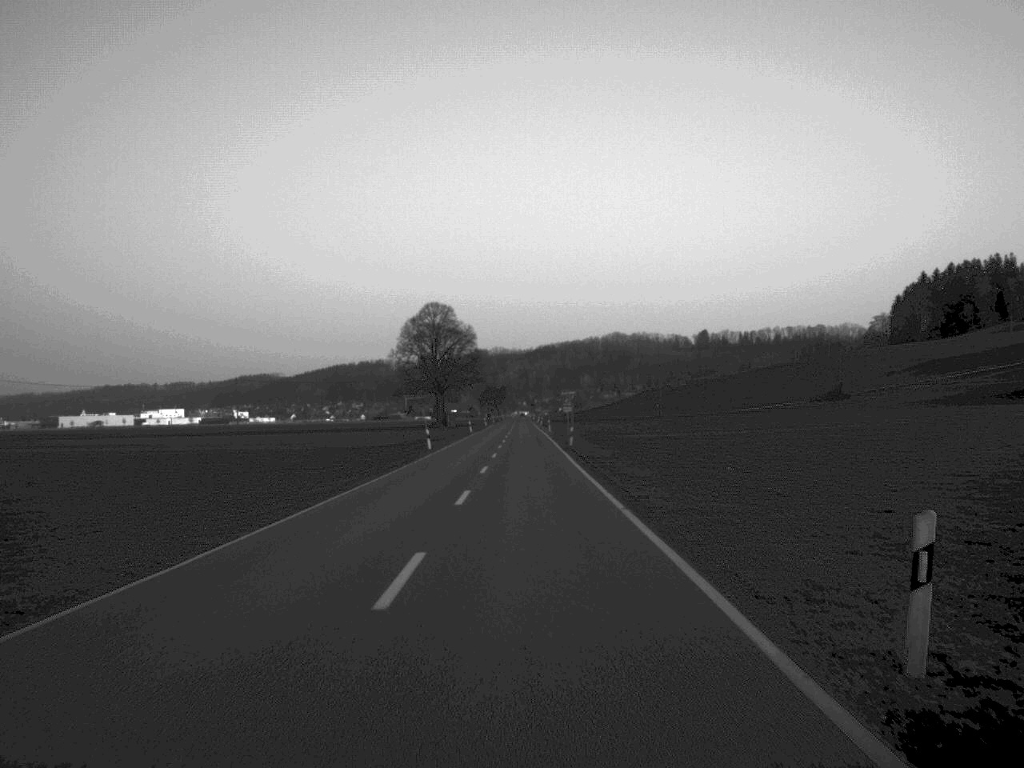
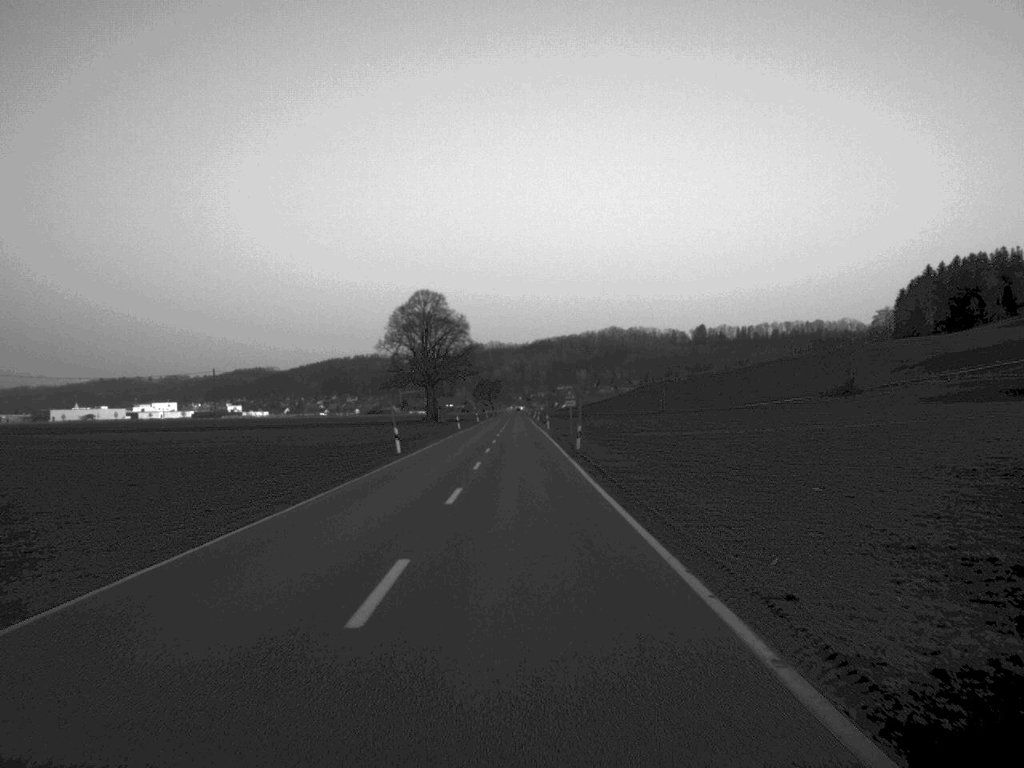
(0.0, +13.1) m; 0°
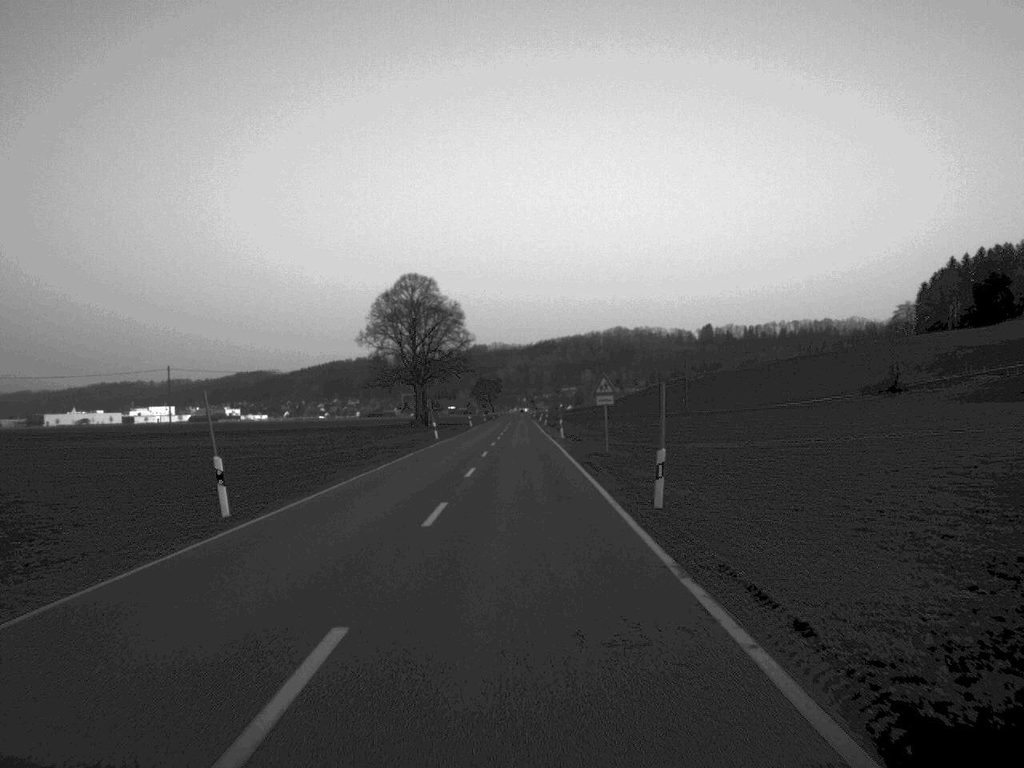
(0.0, +28.6) m; 0°
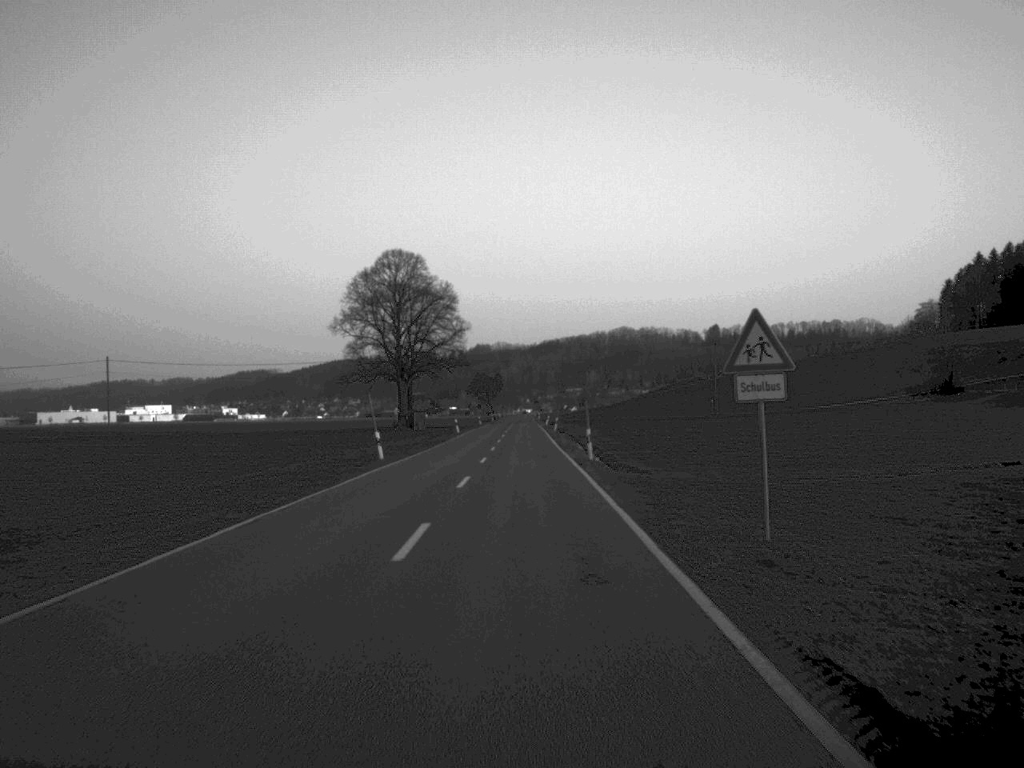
(0.0, +28.1) m; 0°
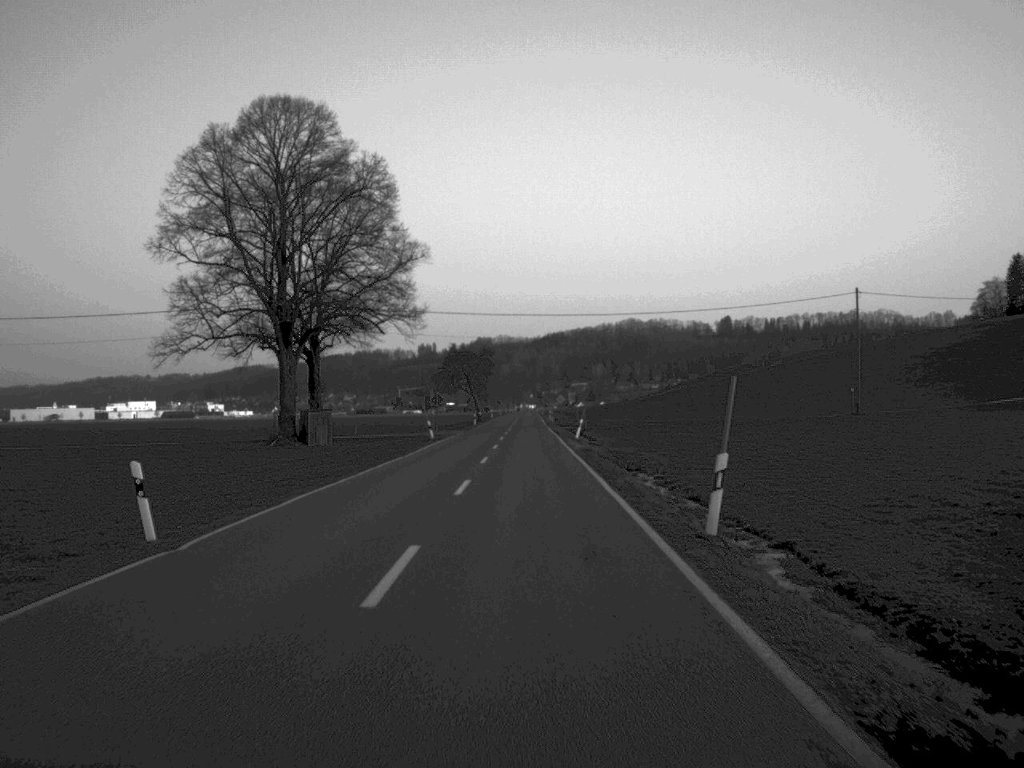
(-0.1, +76.0) m; 0°
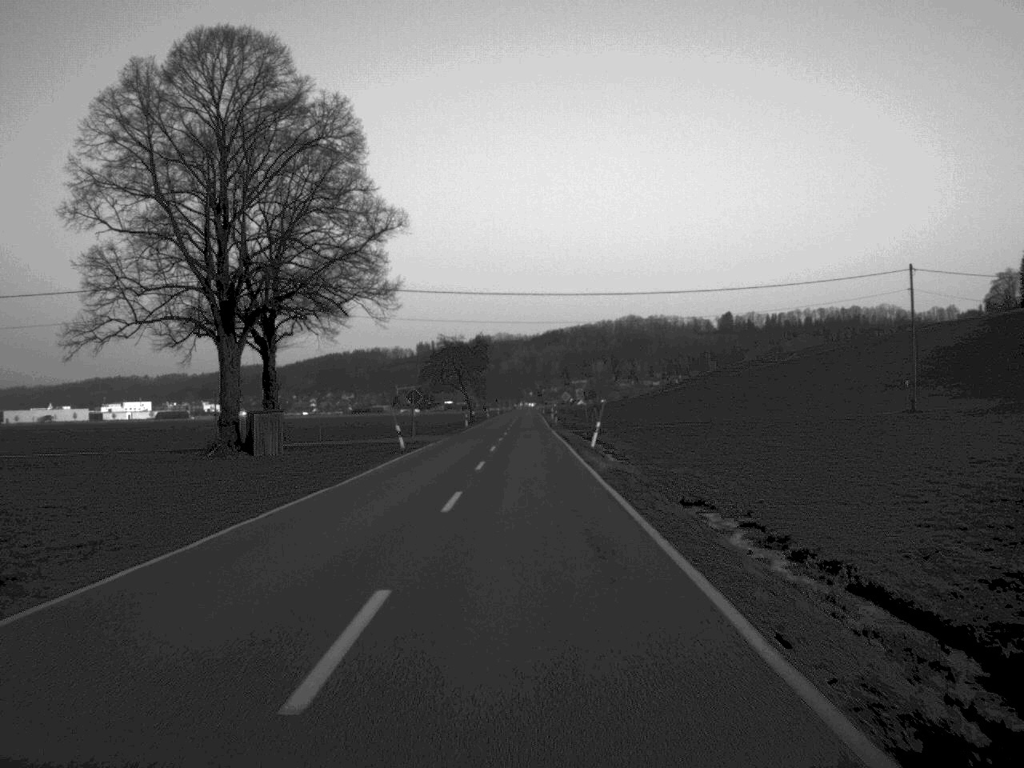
(0.0, +15.3) m; 0°
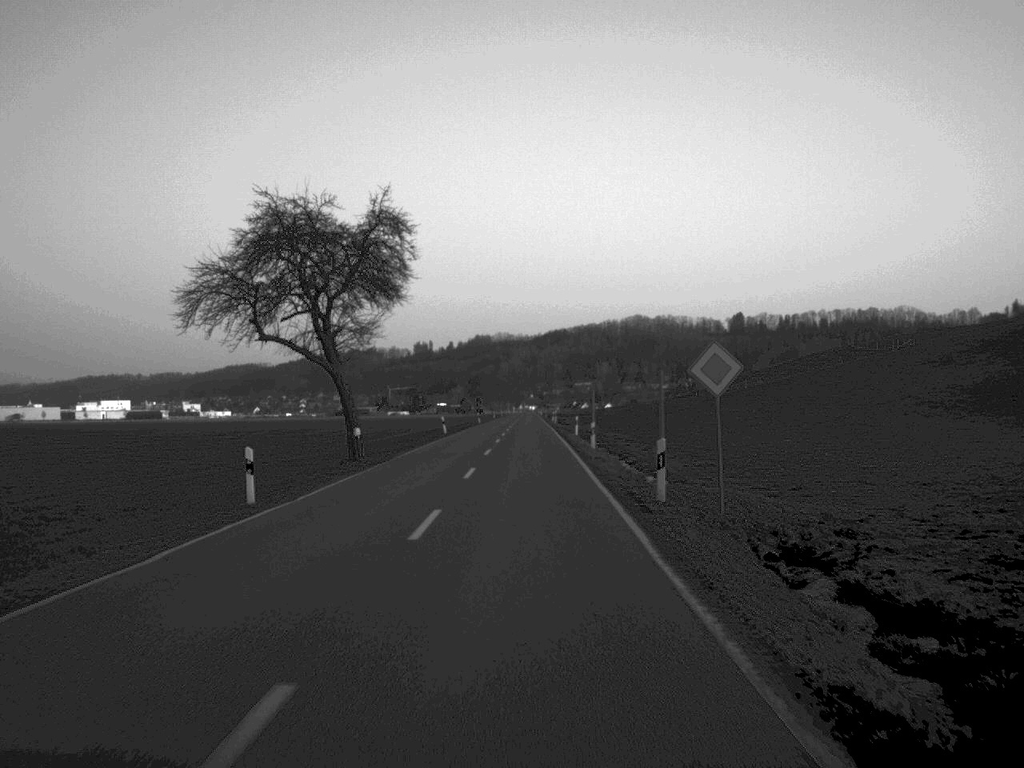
(+0.2, +76.4) m; 0°
